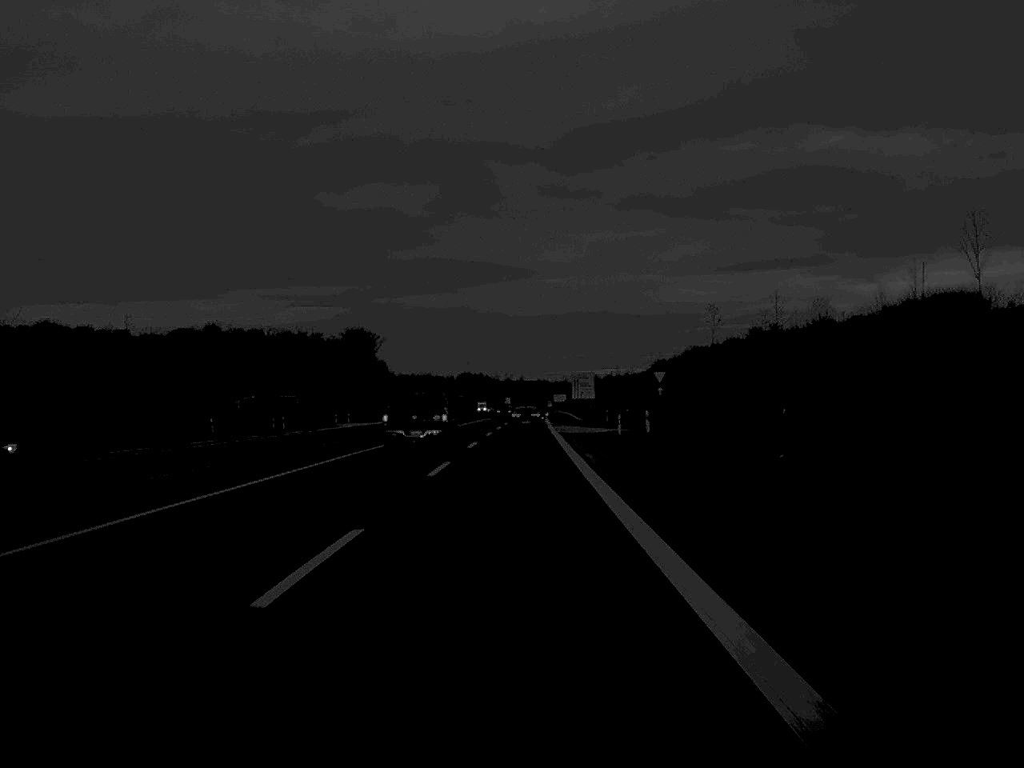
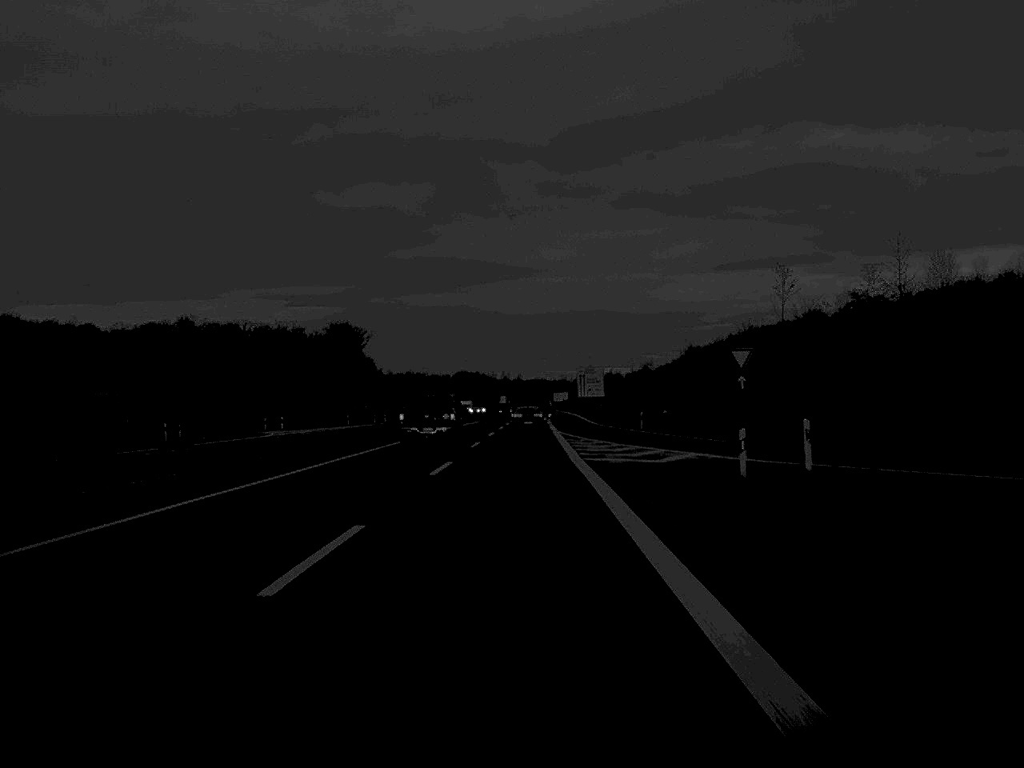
(+0.1, +35.2) m; 0°
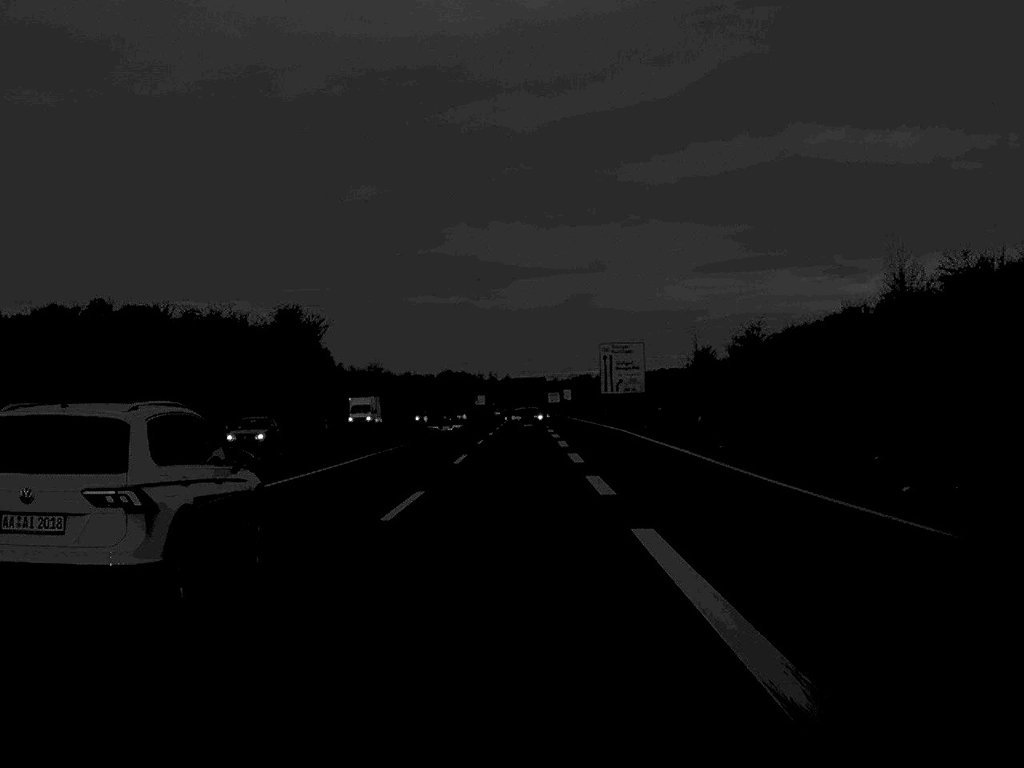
(+0.2, +82.5) m; 0°
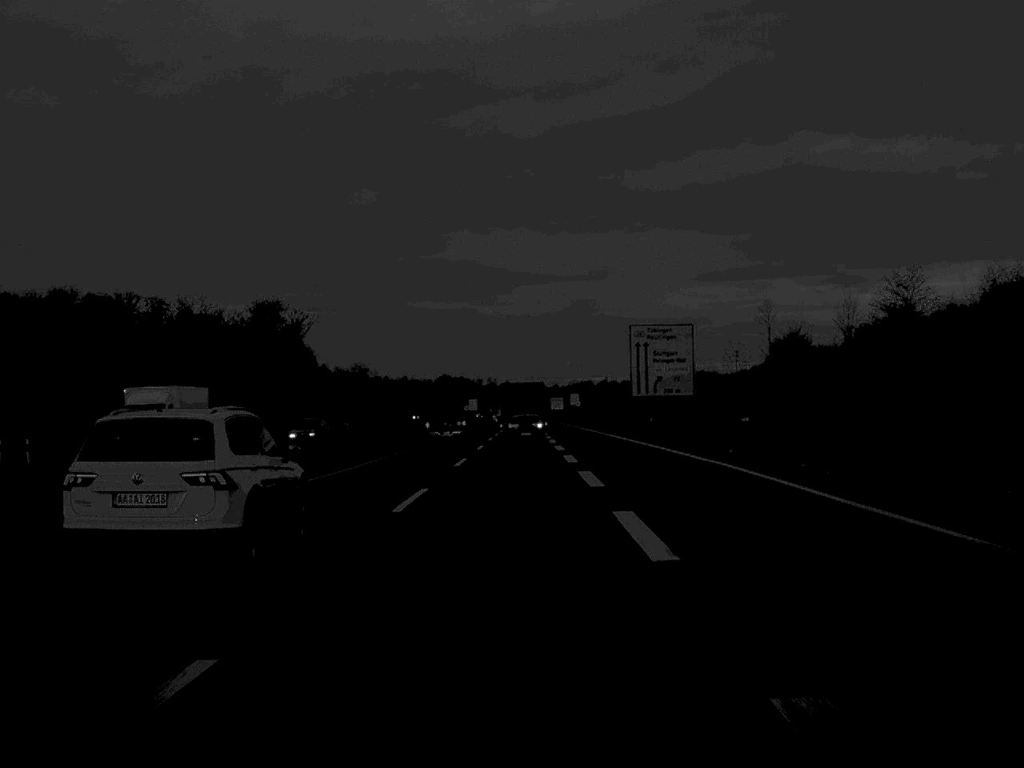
(0.0, +33.8) m; 0°
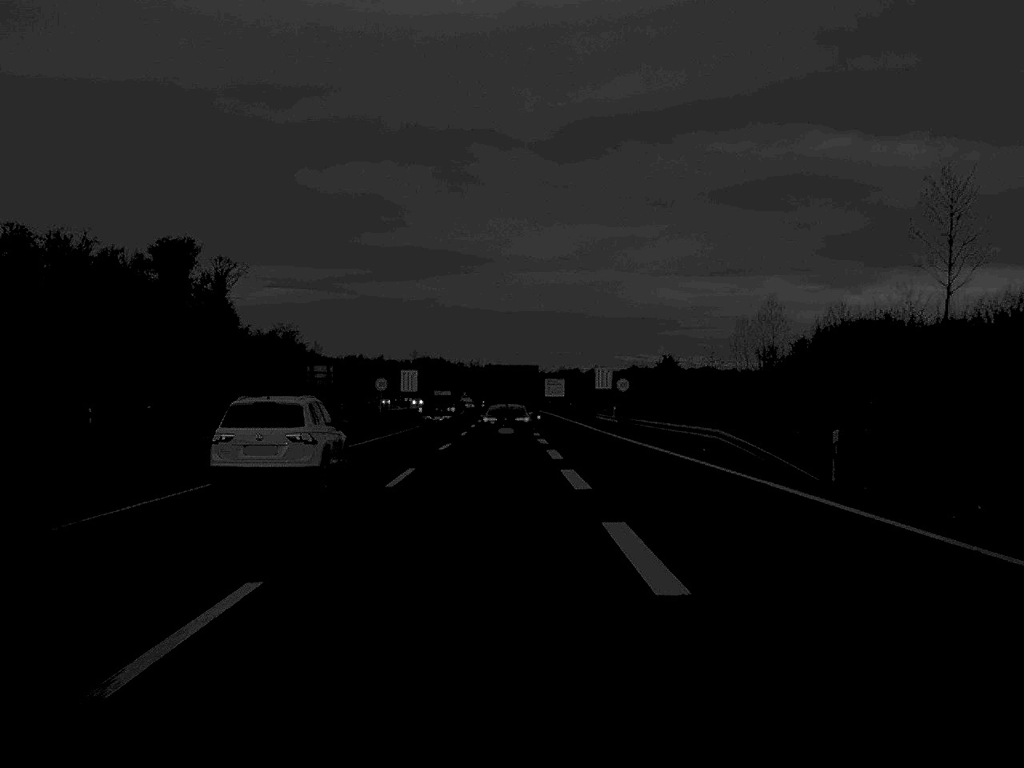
(0.0, +86.9) m; +1°
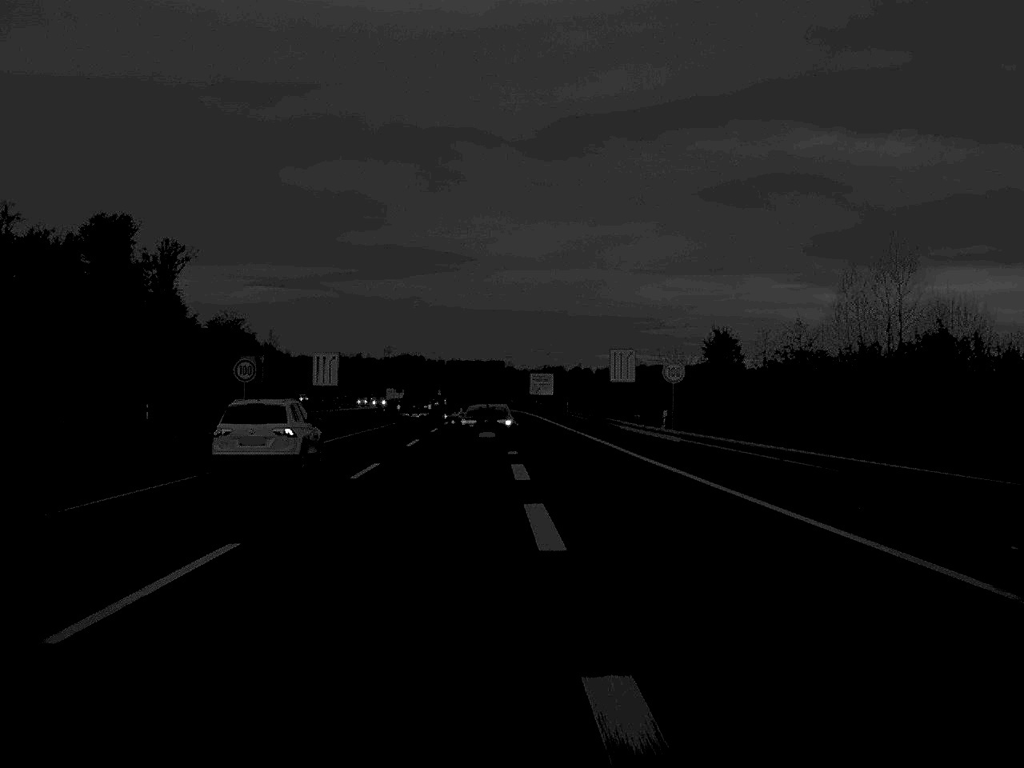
(+0.3, +32.8) m; +1°
